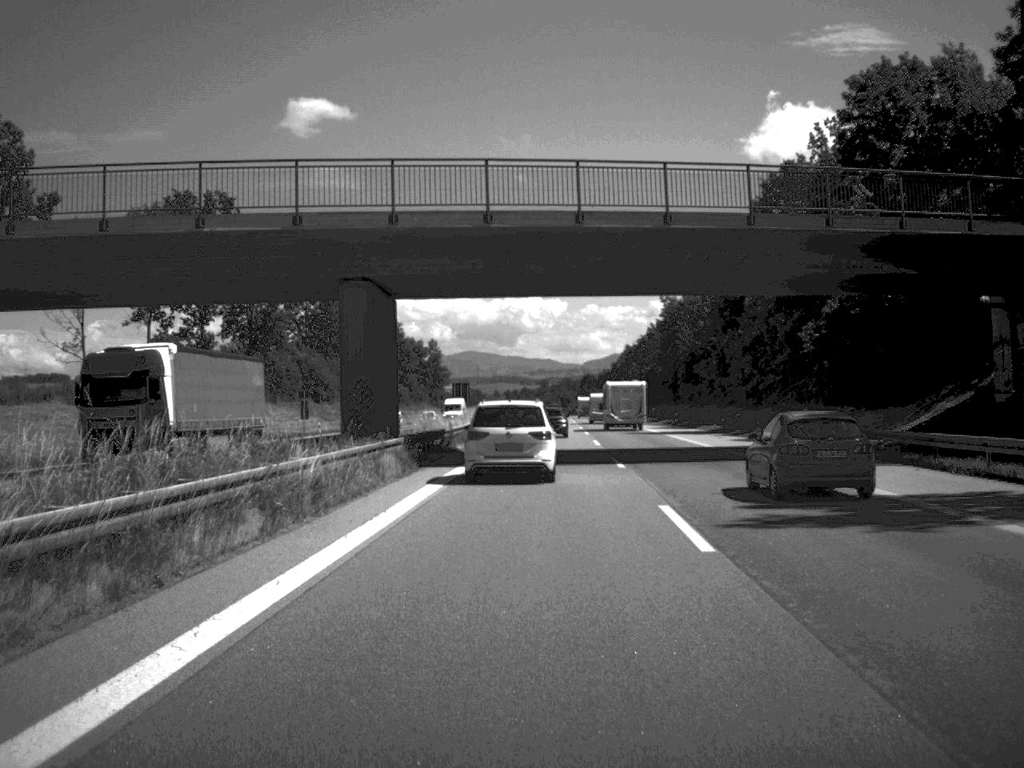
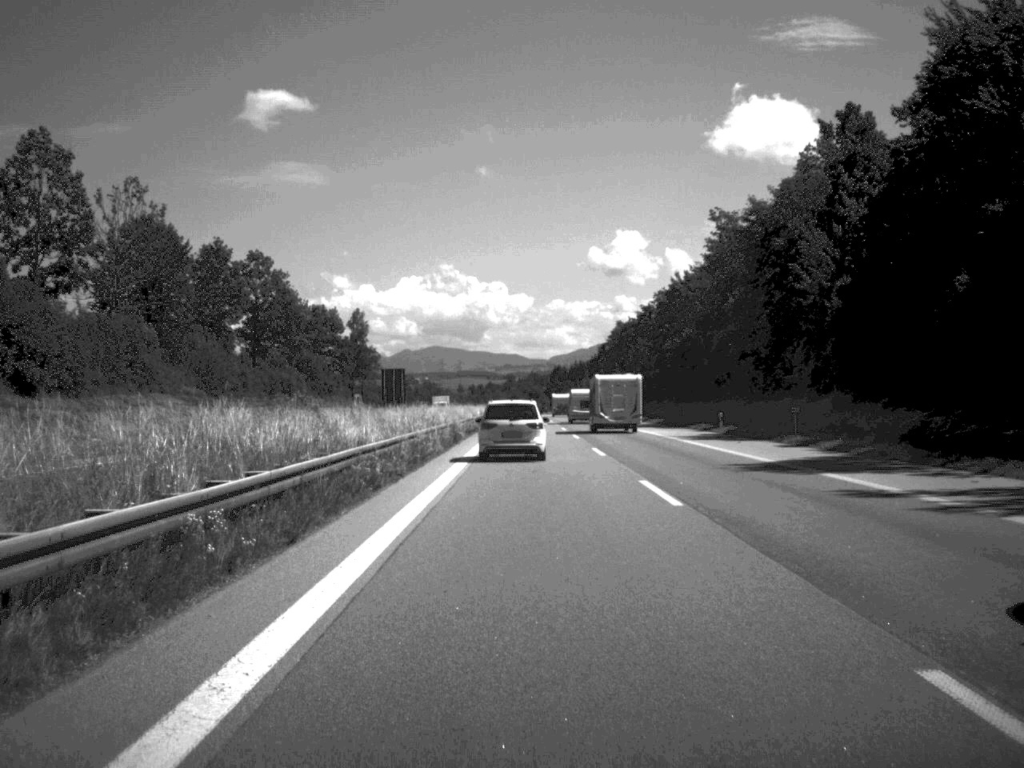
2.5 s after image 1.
(+1.3, +83.0) m; +1°
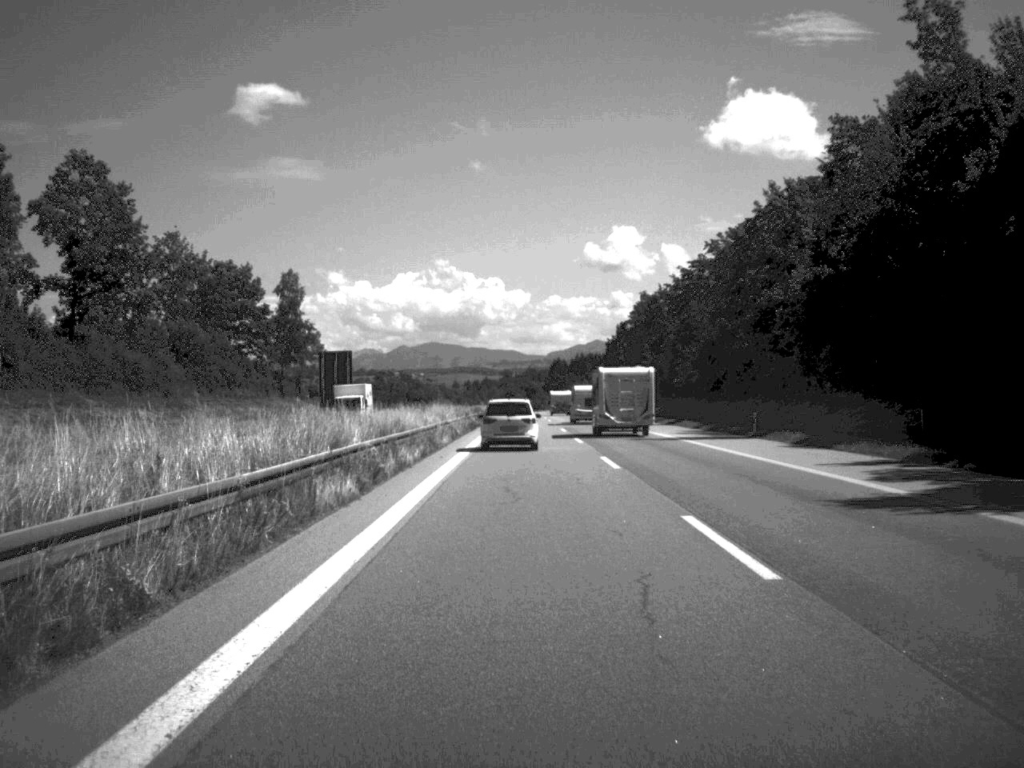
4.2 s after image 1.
(0.0, +61.1) m; 0°
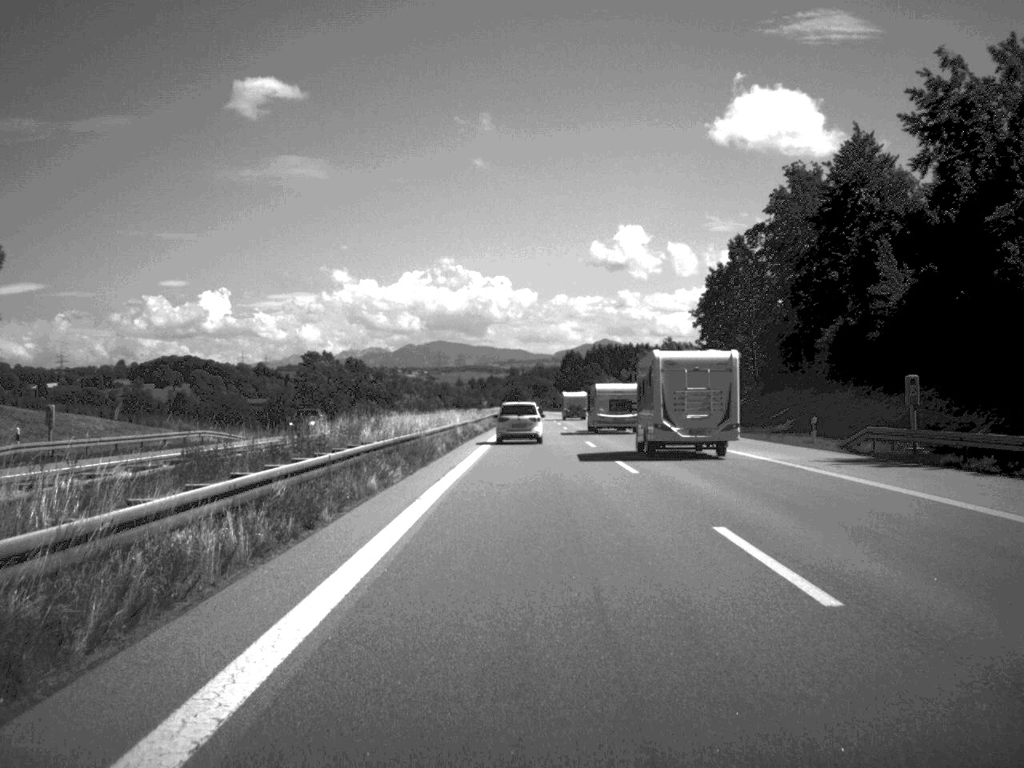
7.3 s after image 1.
(-0.6, +107.8) m; -1°
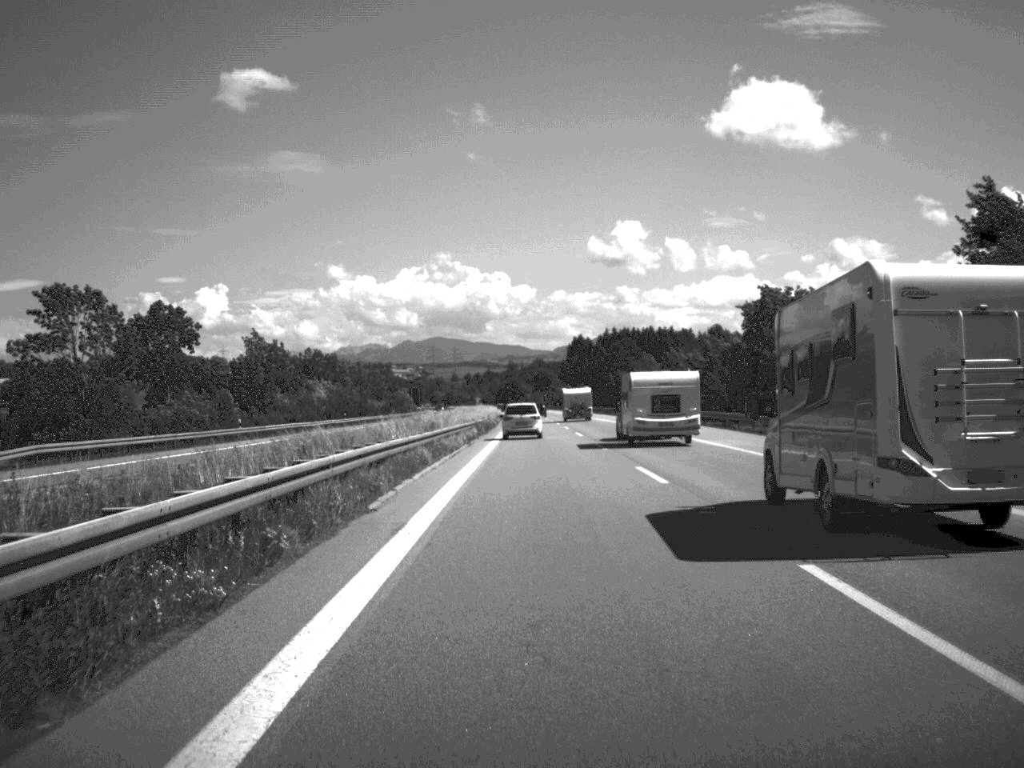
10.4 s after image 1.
(-0.1, +110.0) m; 0°
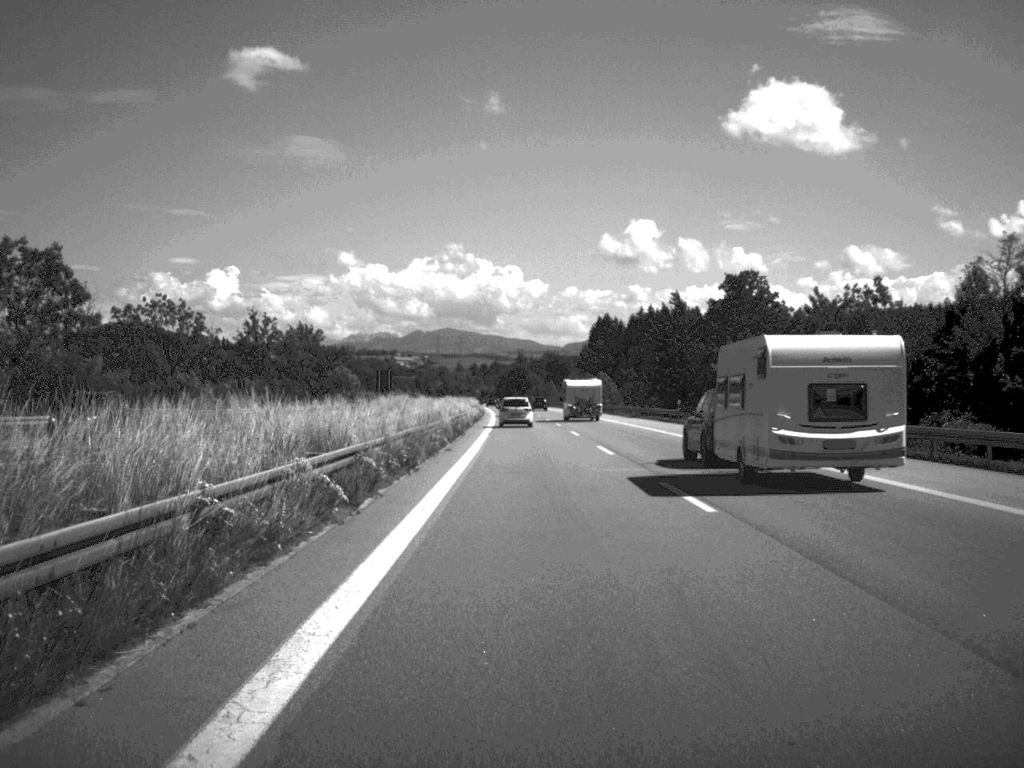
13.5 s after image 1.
(-0.4, +112.8) m; -1°
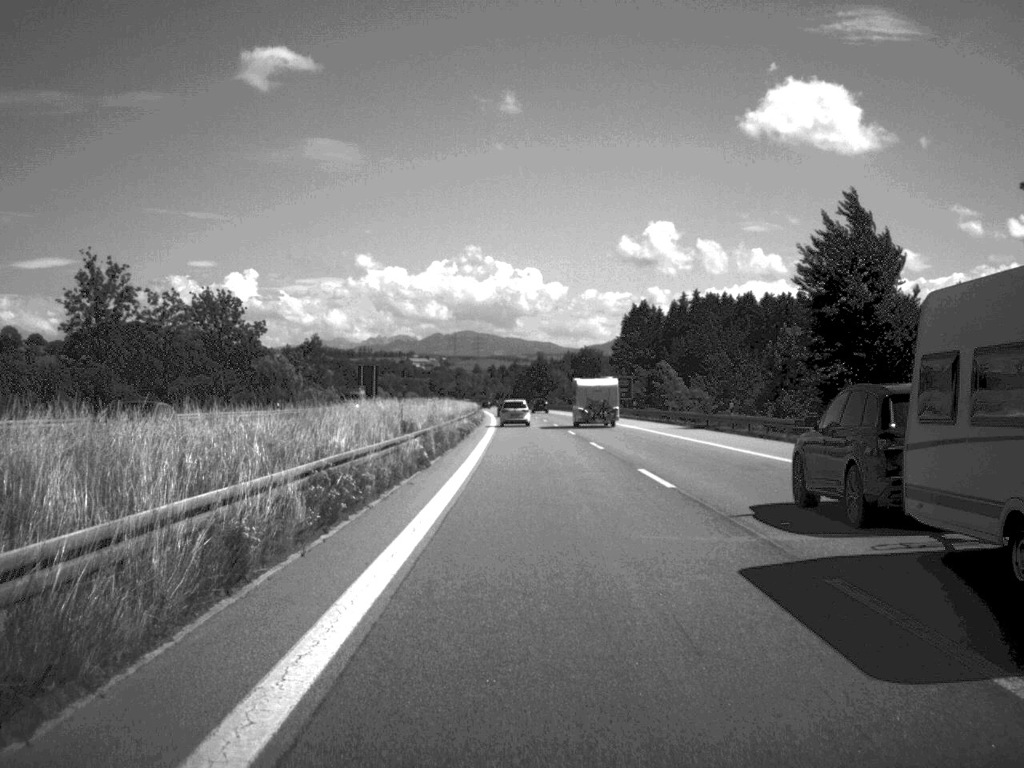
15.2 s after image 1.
(-0.6, +65.5) m; -1°
